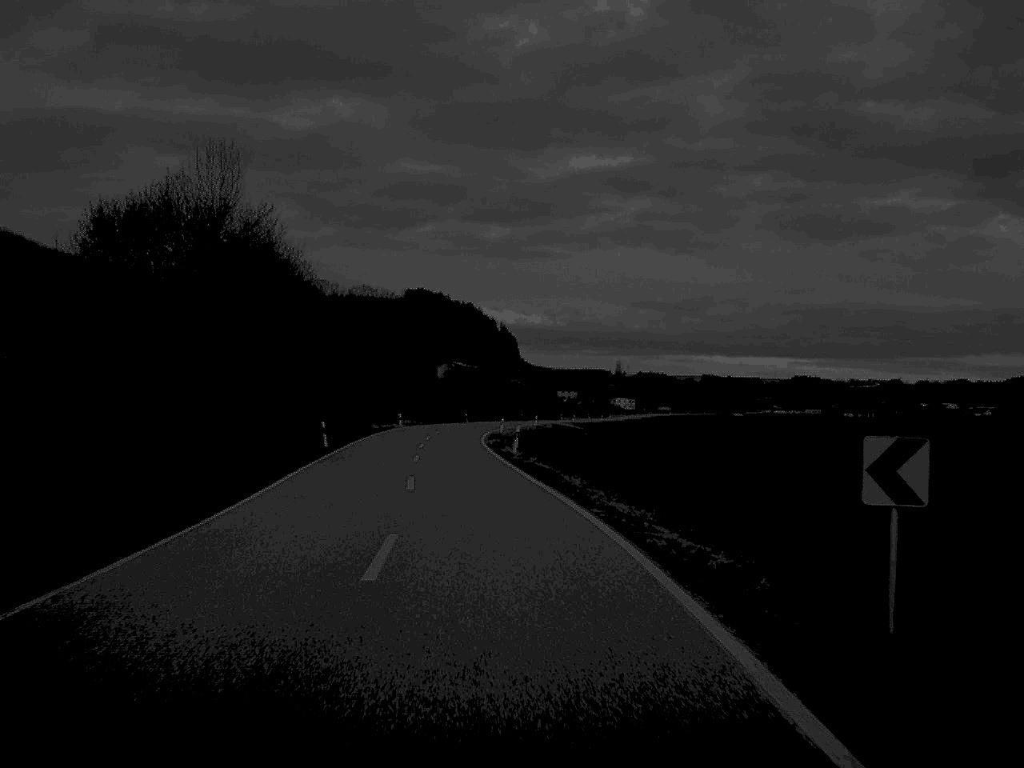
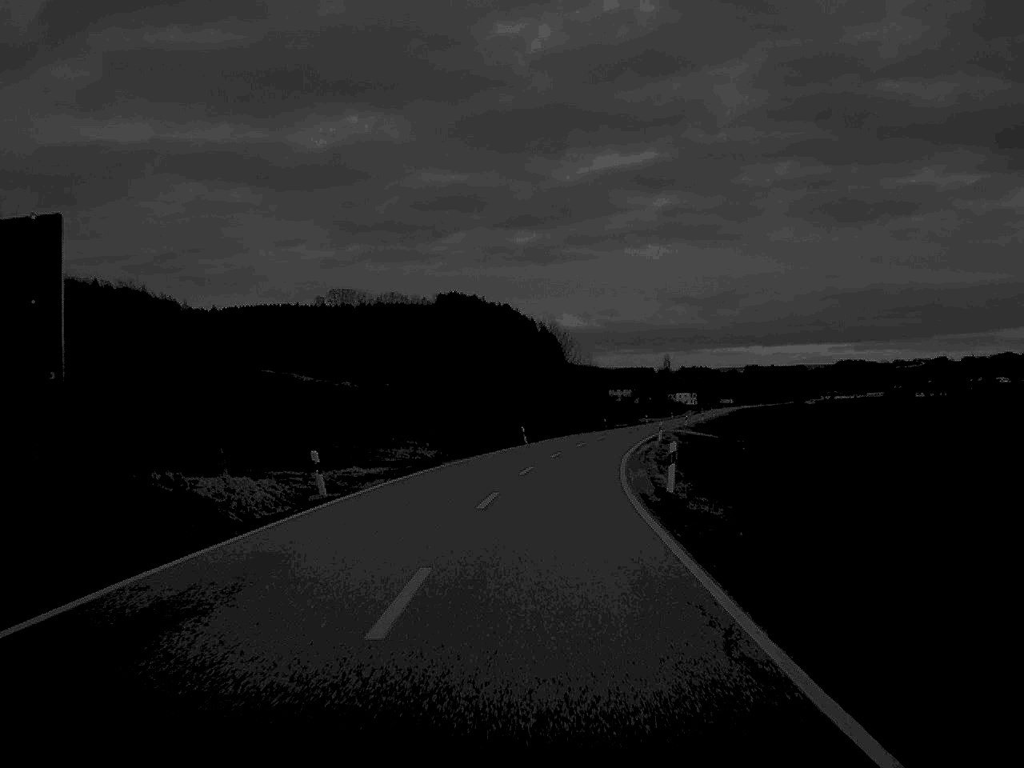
(-3.5, +62.4) m; -2°
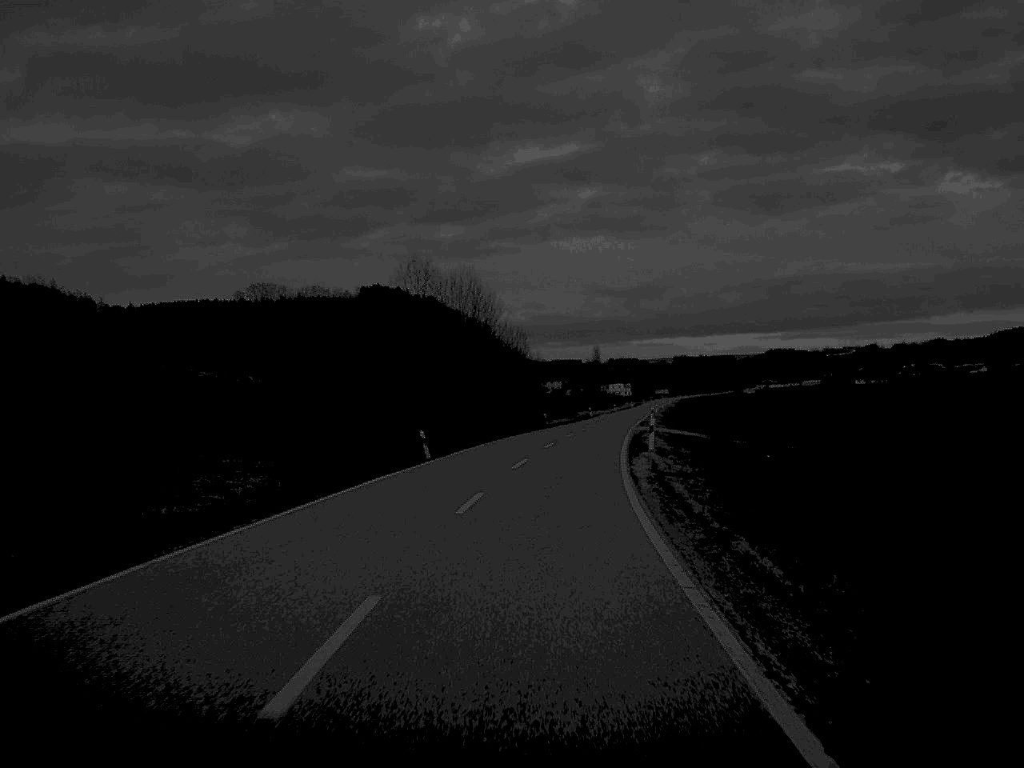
(+0.7, +26.3) m; +3°
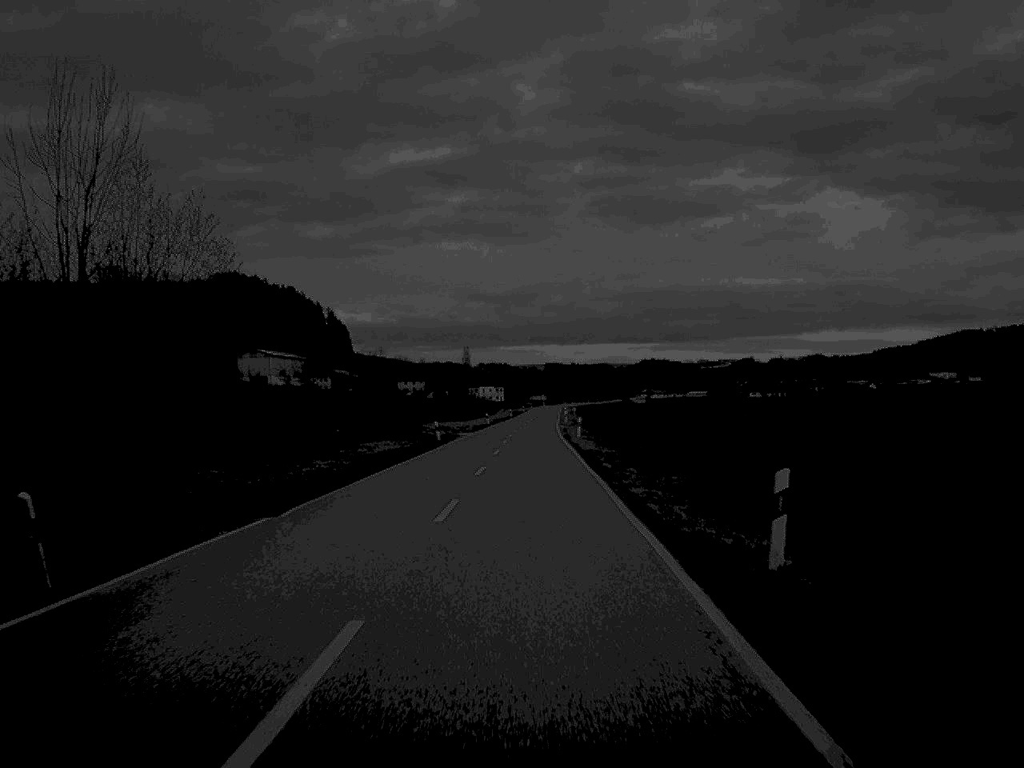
(+4.6, +71.7) m; +6°
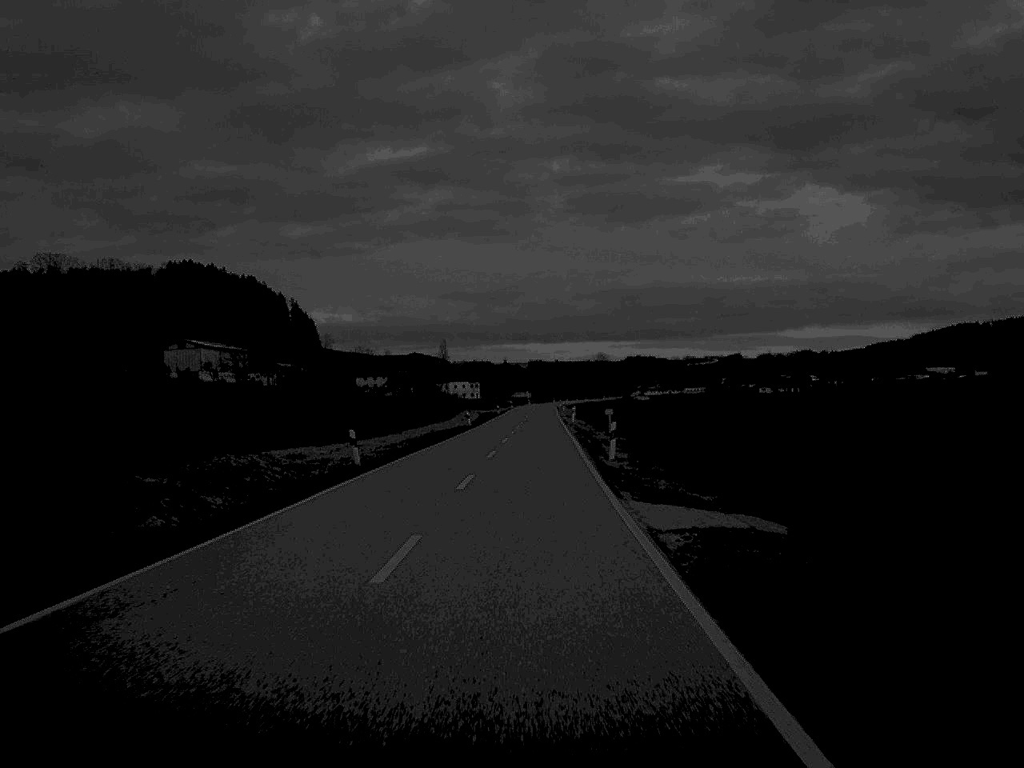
(+0.7, +78.2) m; +1°
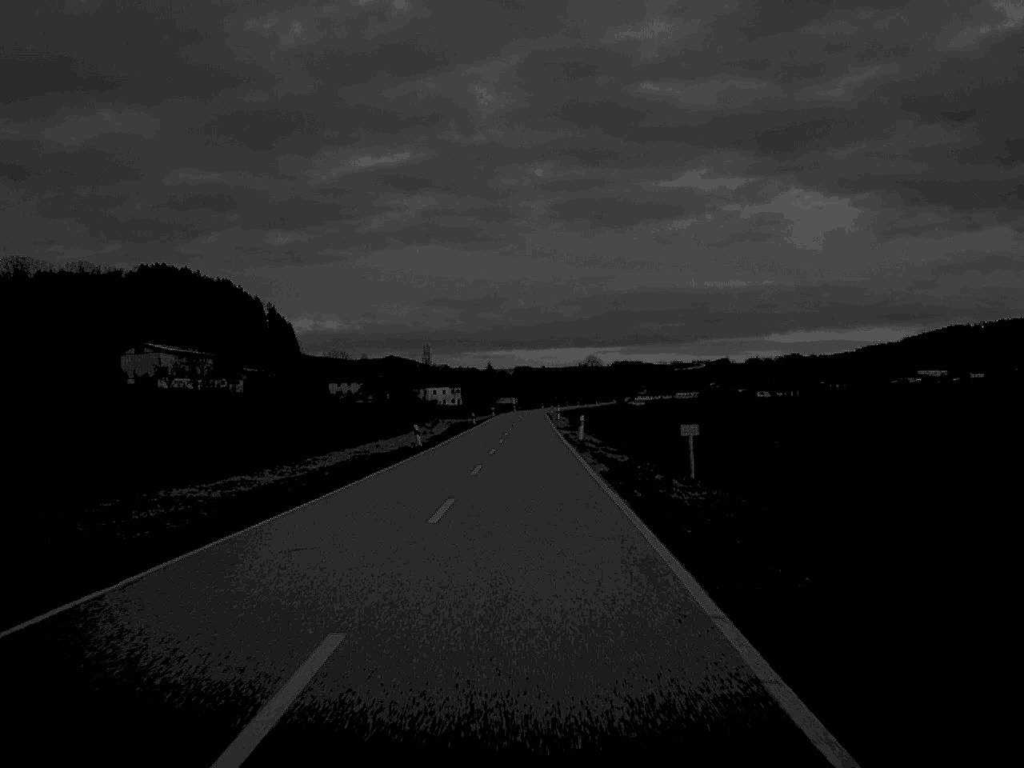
(+0.2, +30.5) m; +1°
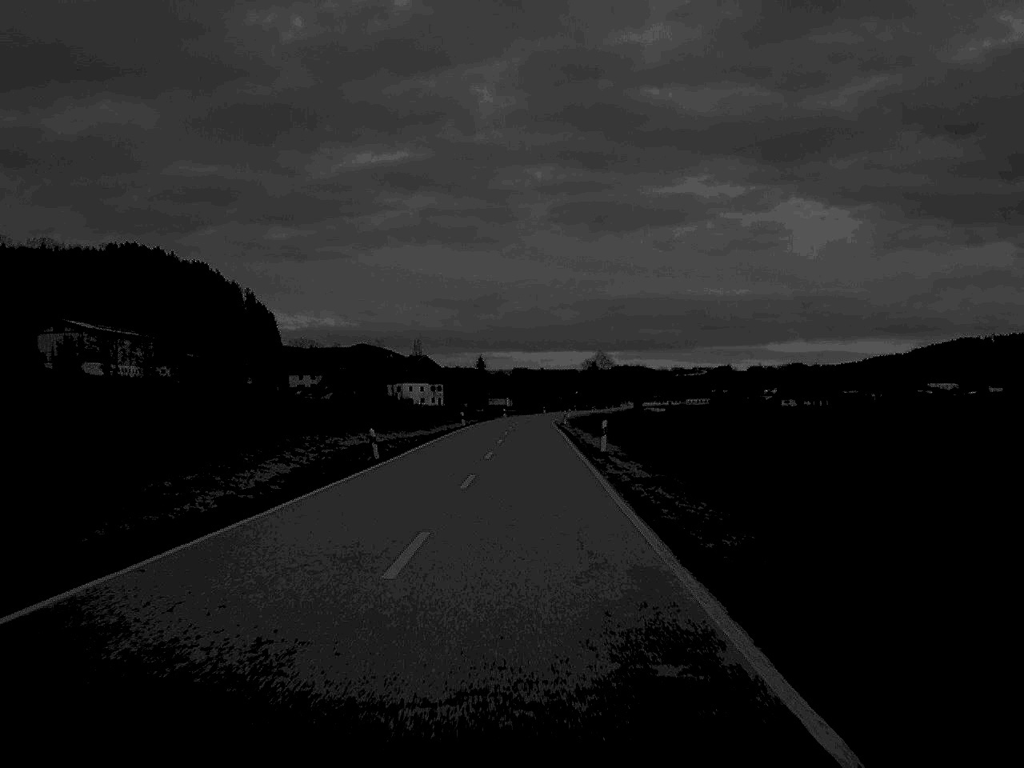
(+0.2, +65.1) m; 0°
